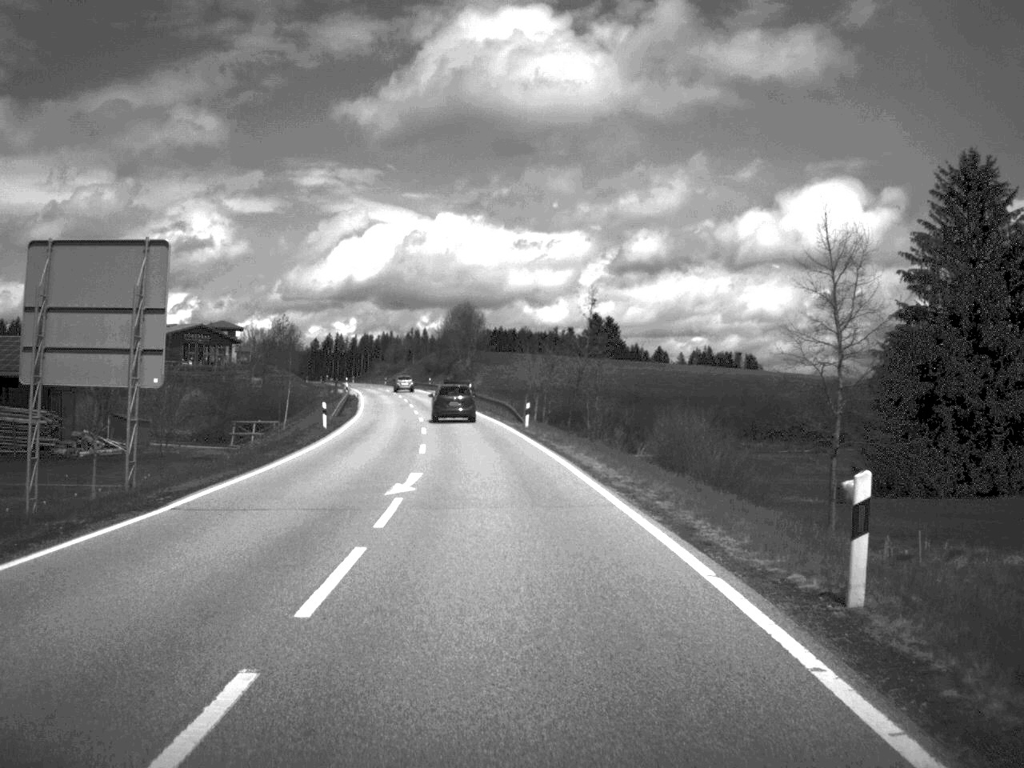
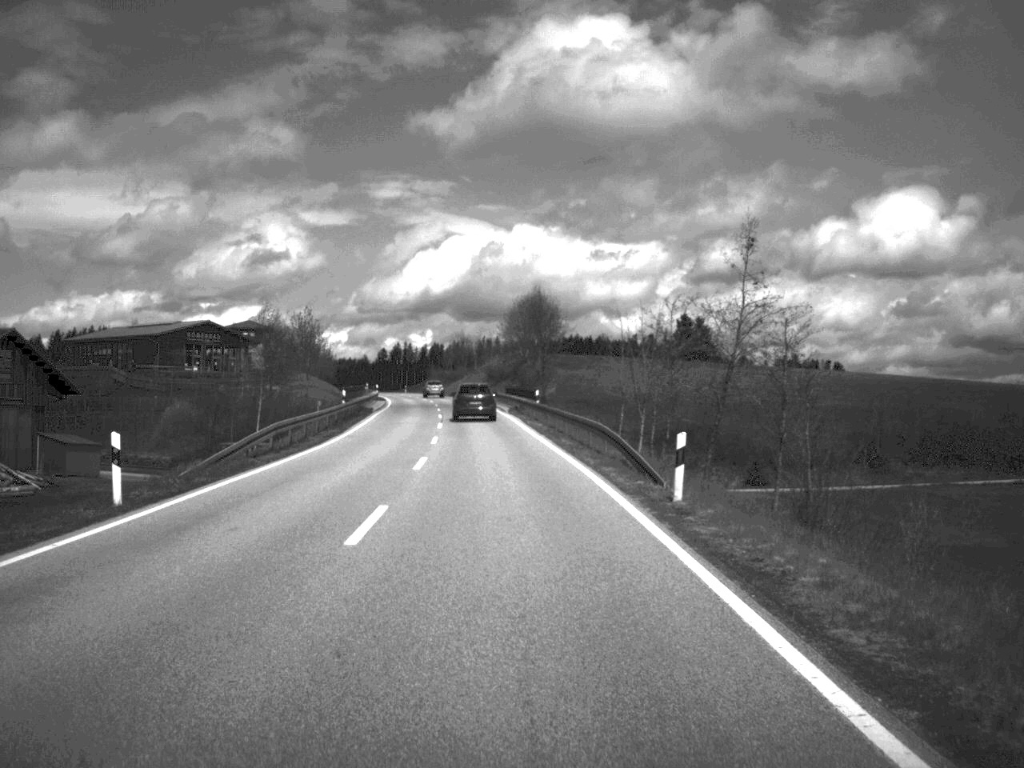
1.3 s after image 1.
(-1.0, +31.5) m; -3°
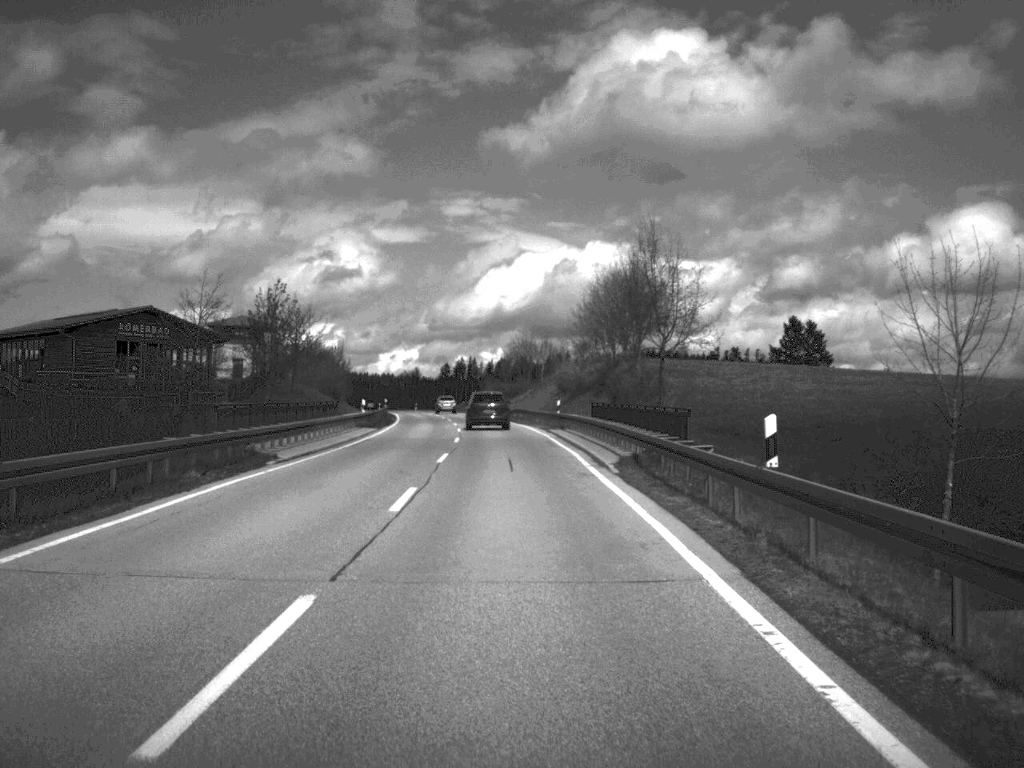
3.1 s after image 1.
(-1.3, +42.2) m; -3°
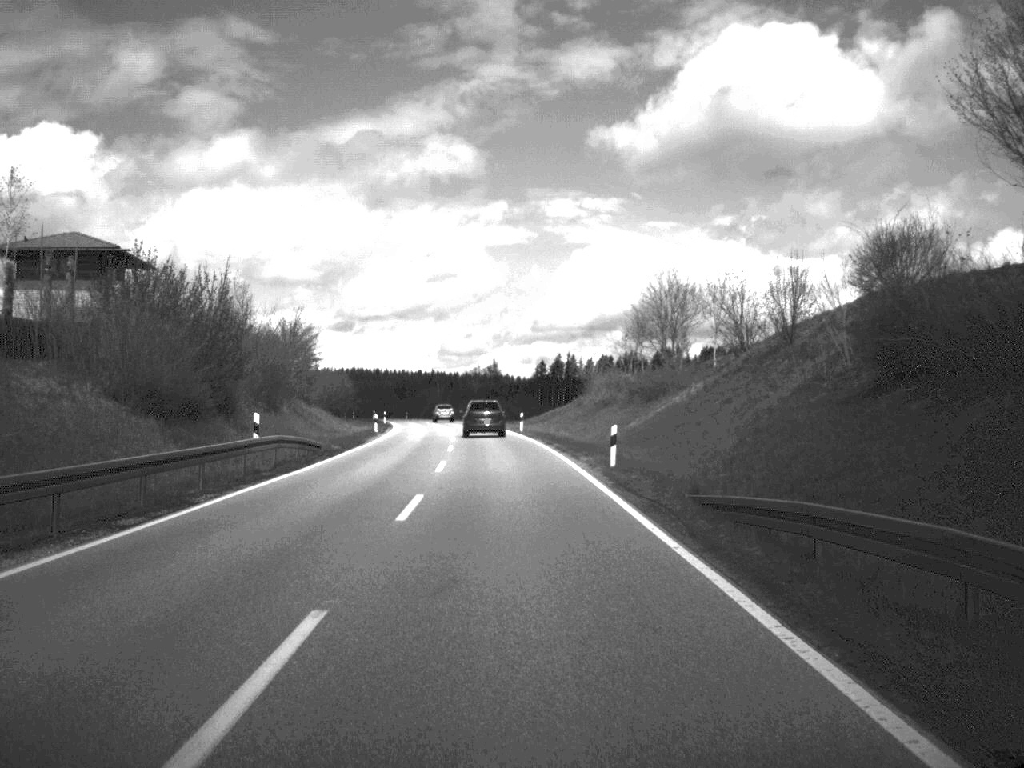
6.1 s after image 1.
(-2.7, +70.6) m; -5°
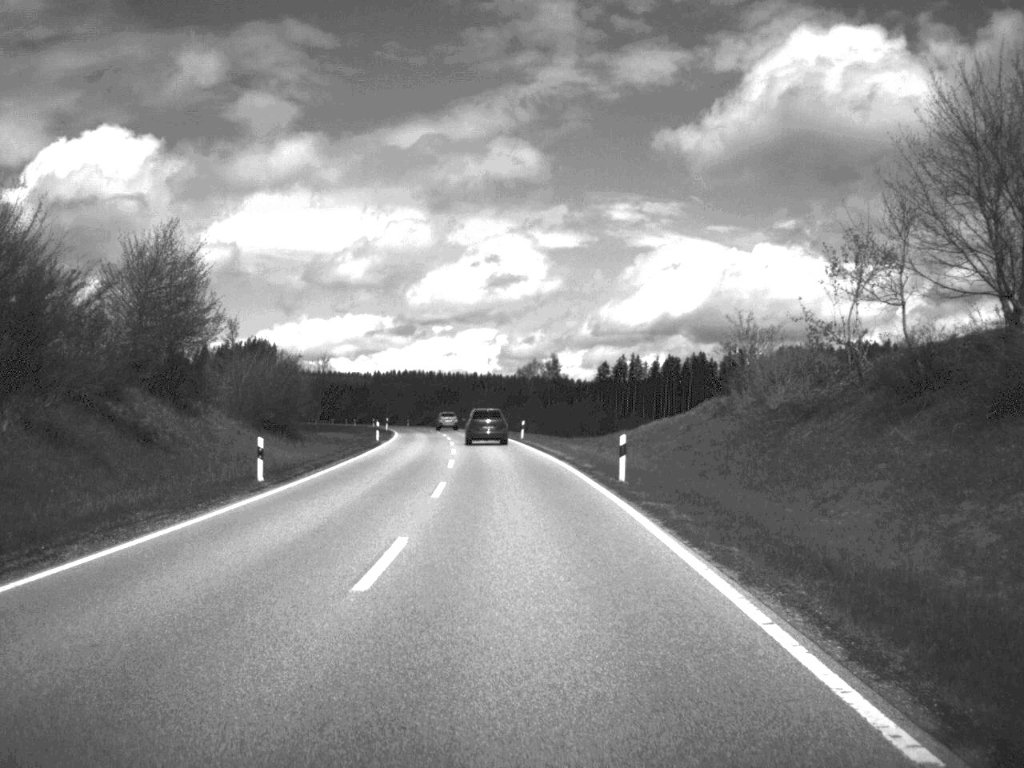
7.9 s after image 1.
(-1.0, +40.7) m; -3°
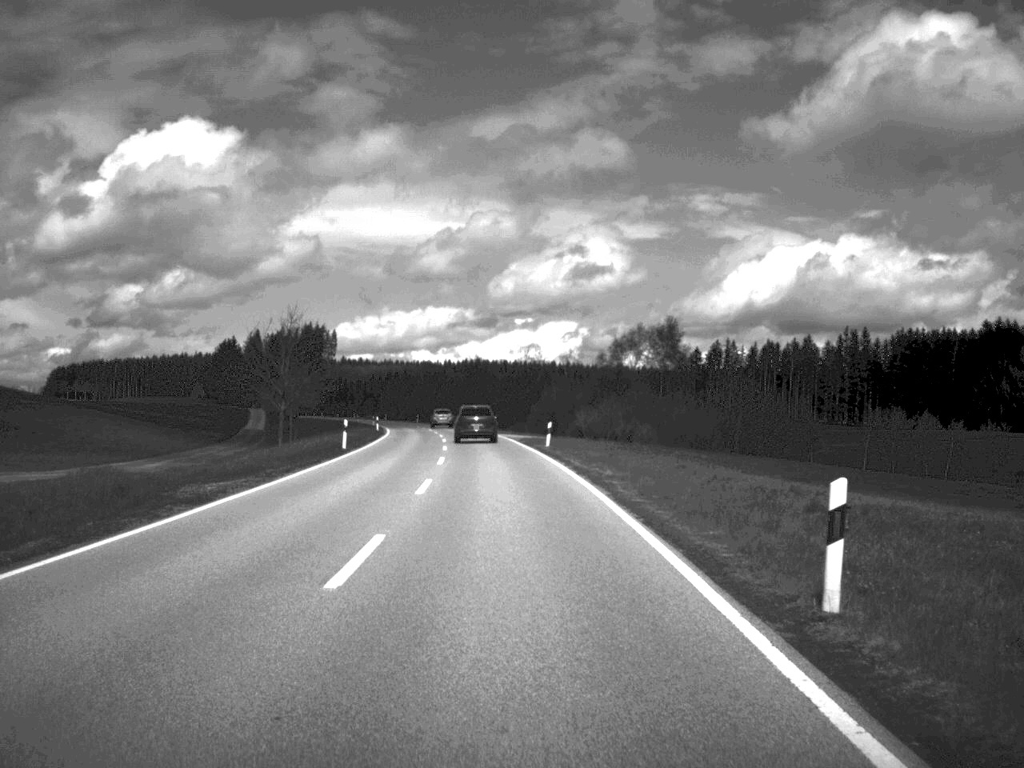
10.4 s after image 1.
(-1.8, +58.5) m; -4°
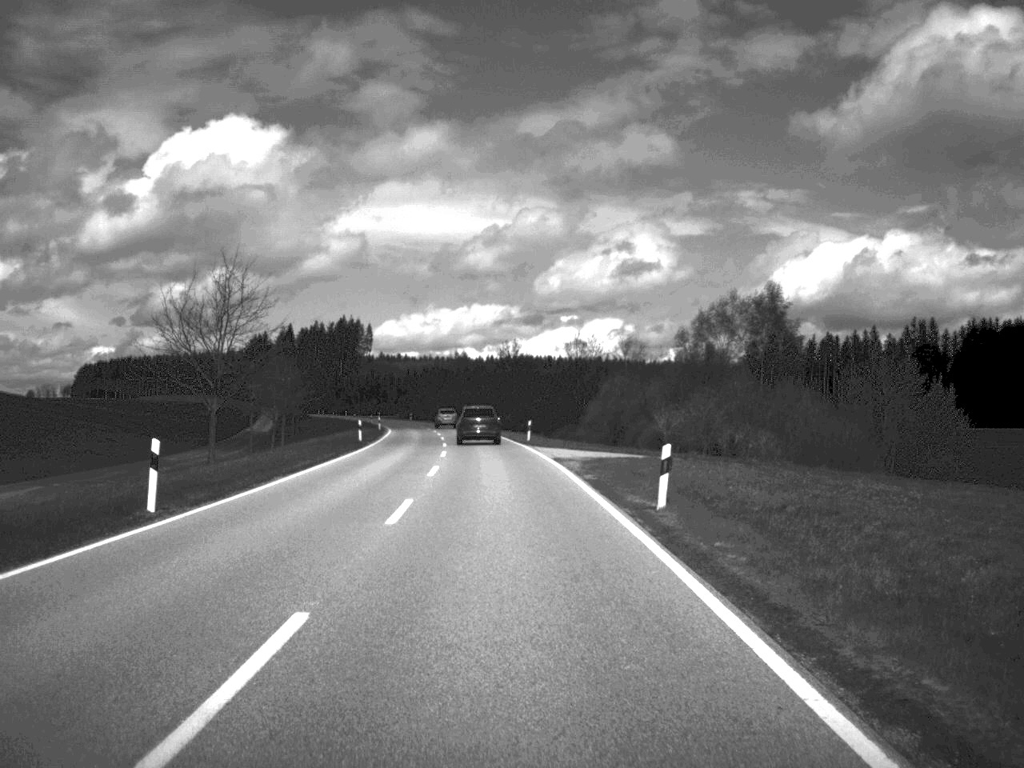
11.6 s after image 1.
(-0.5, +29.1) m; -2°
